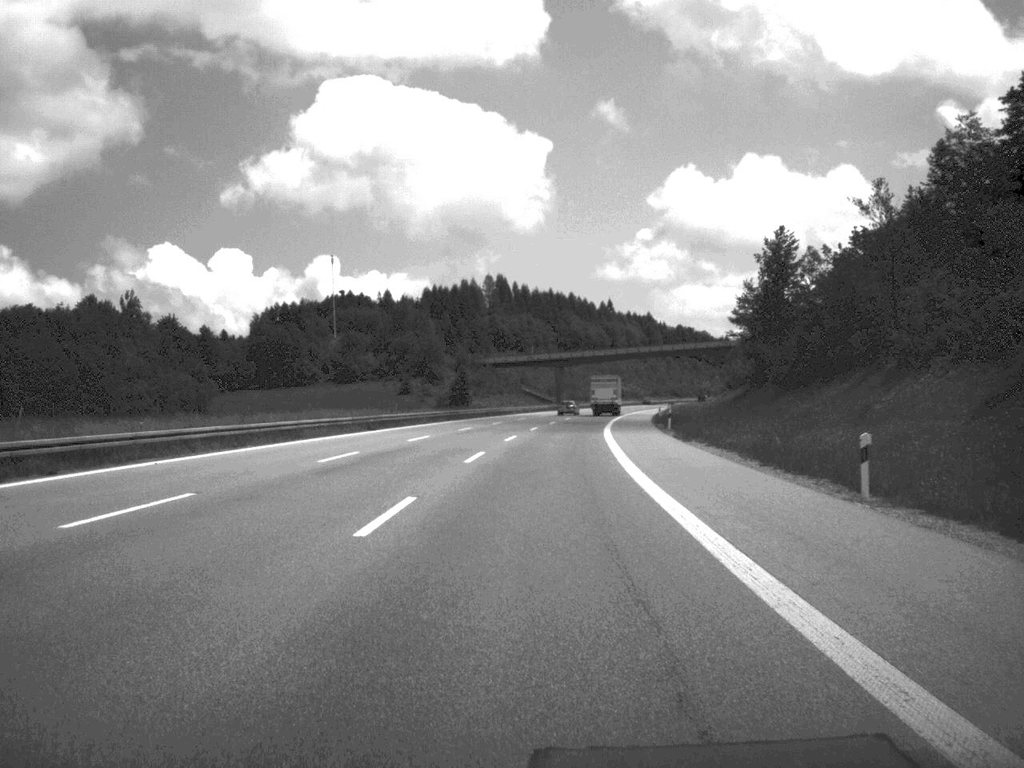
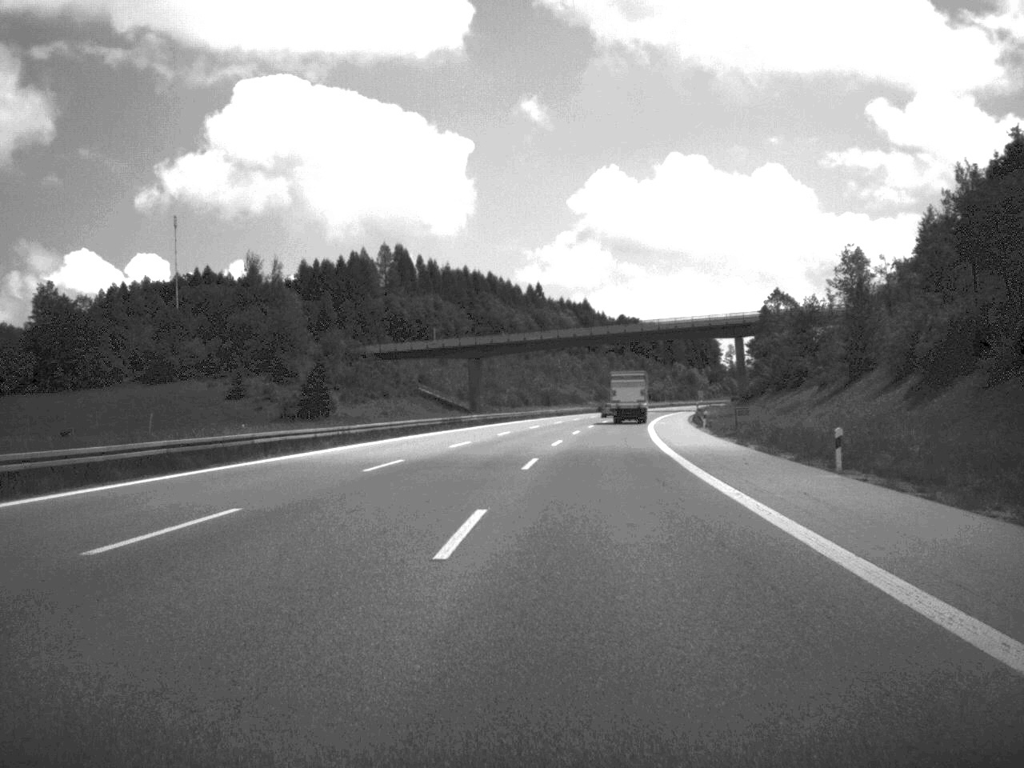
(+3.0, +87.8) m; +3°
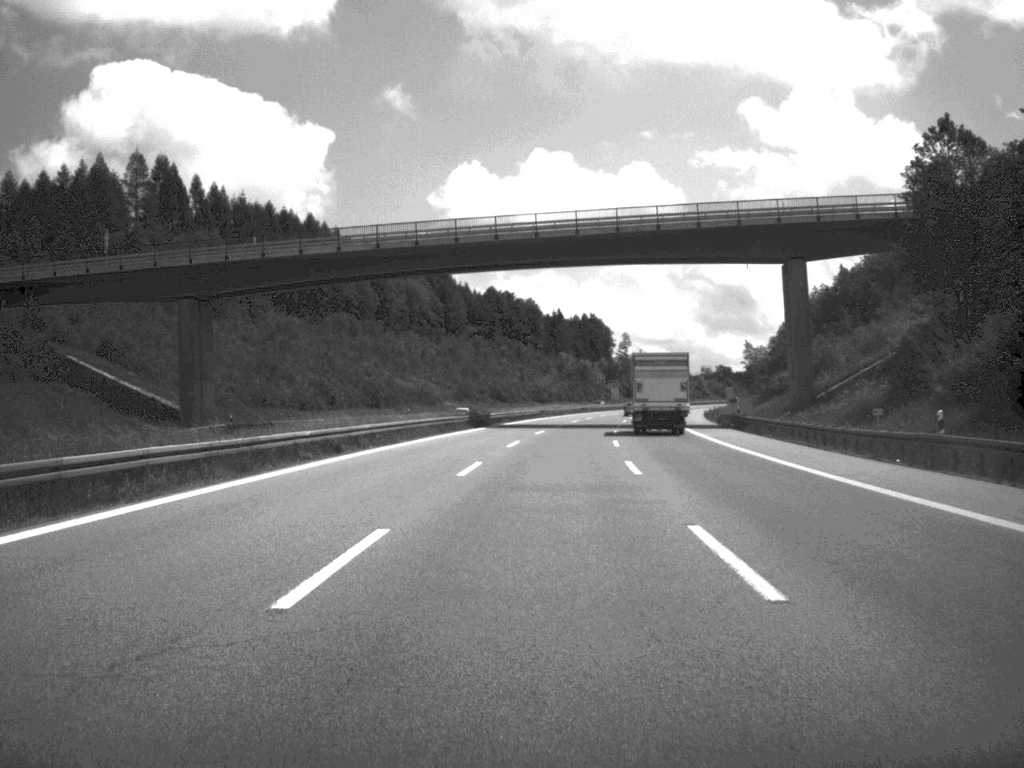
(+4.9, +106.4) m; +6°
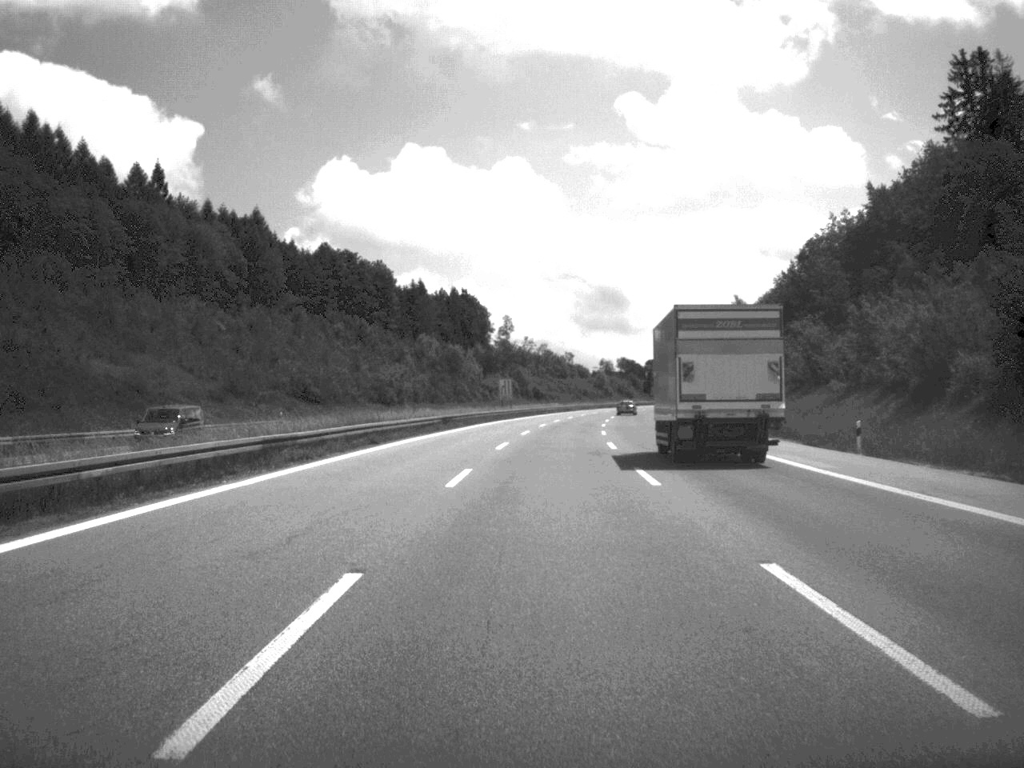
(+4.4, +89.9) m; +6°
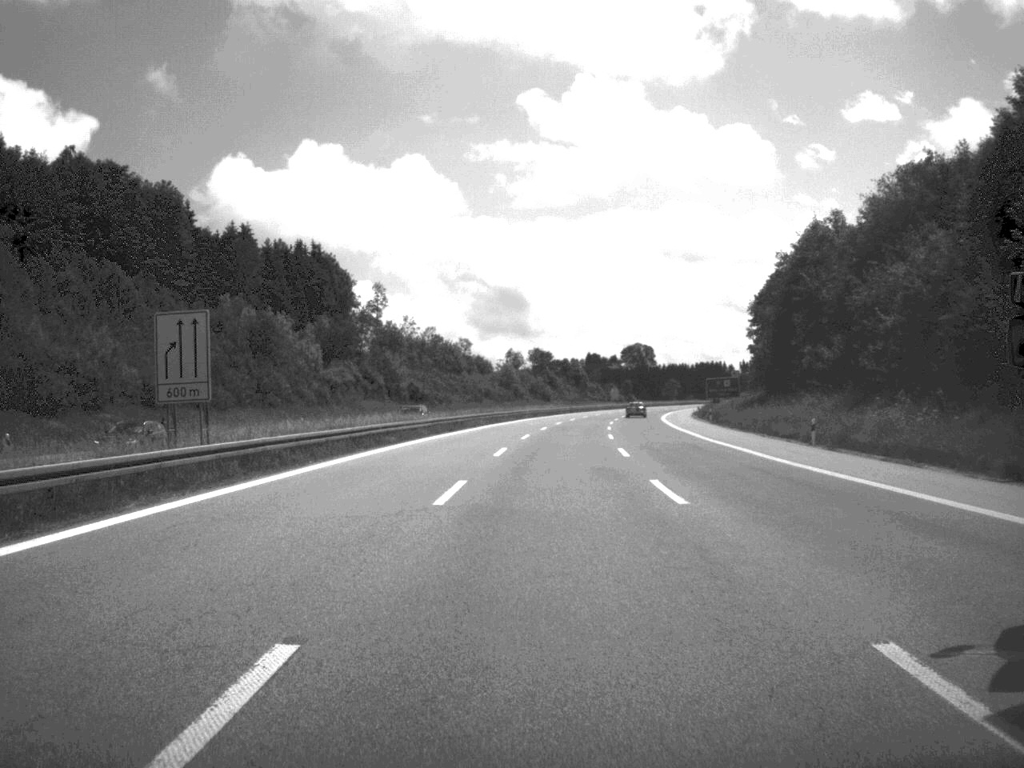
(+3.3, +90.4) m; +4°
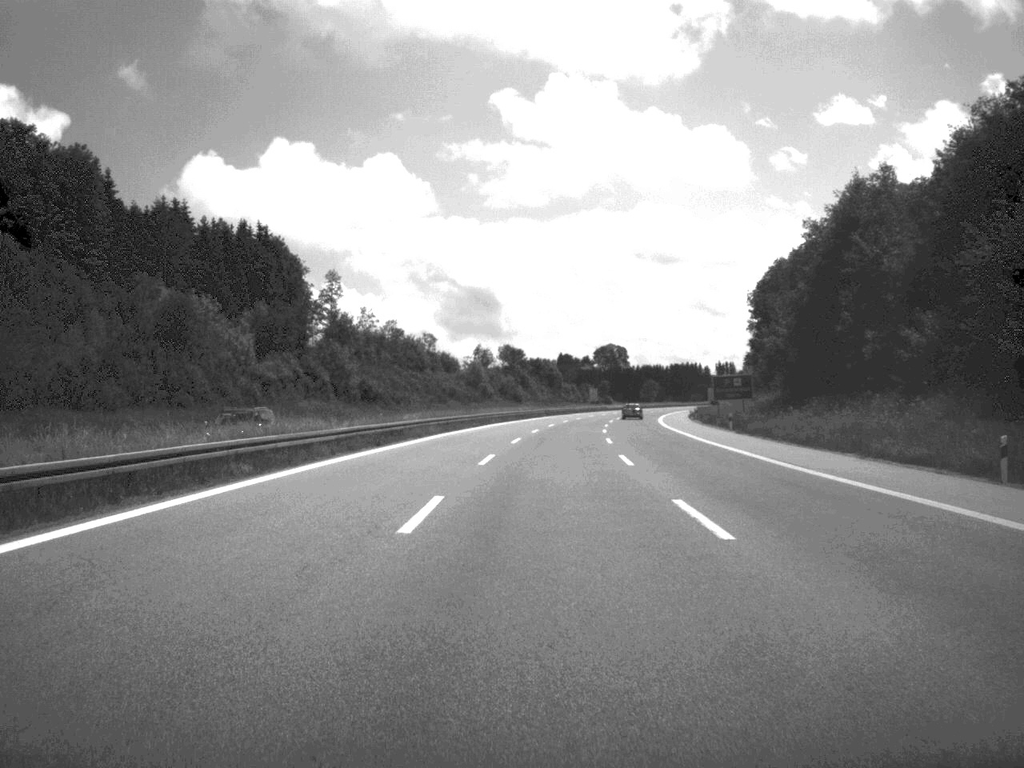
(+0.2, +21.8) m; +1°
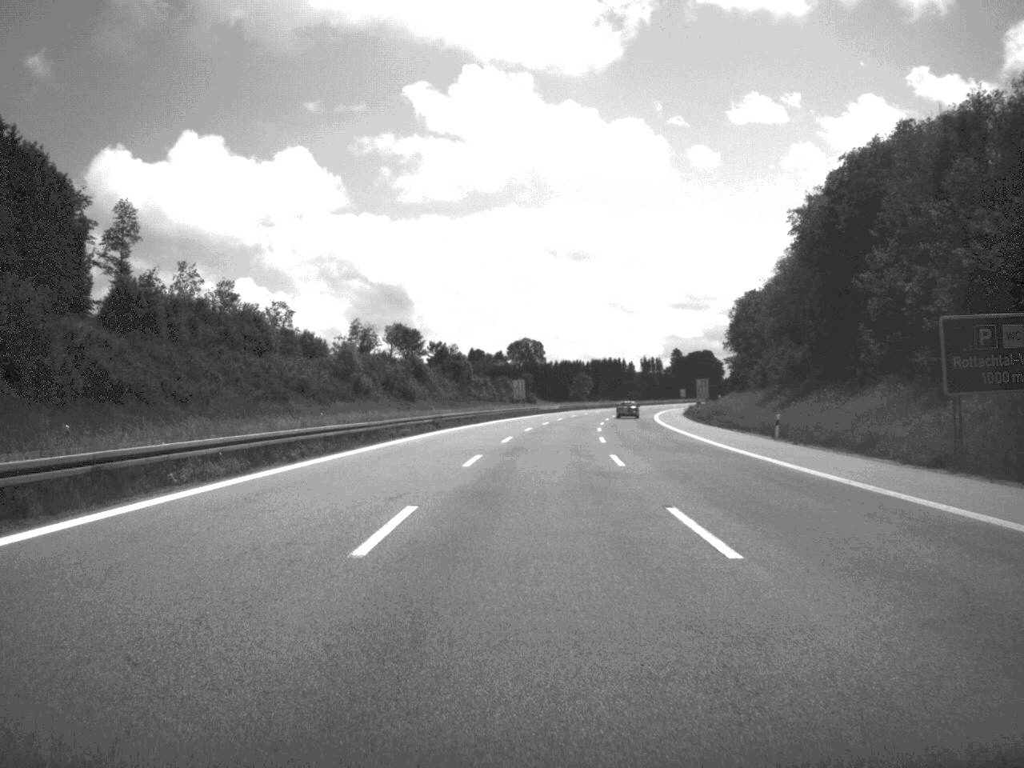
(+2.2, +70.9) m; +4°
